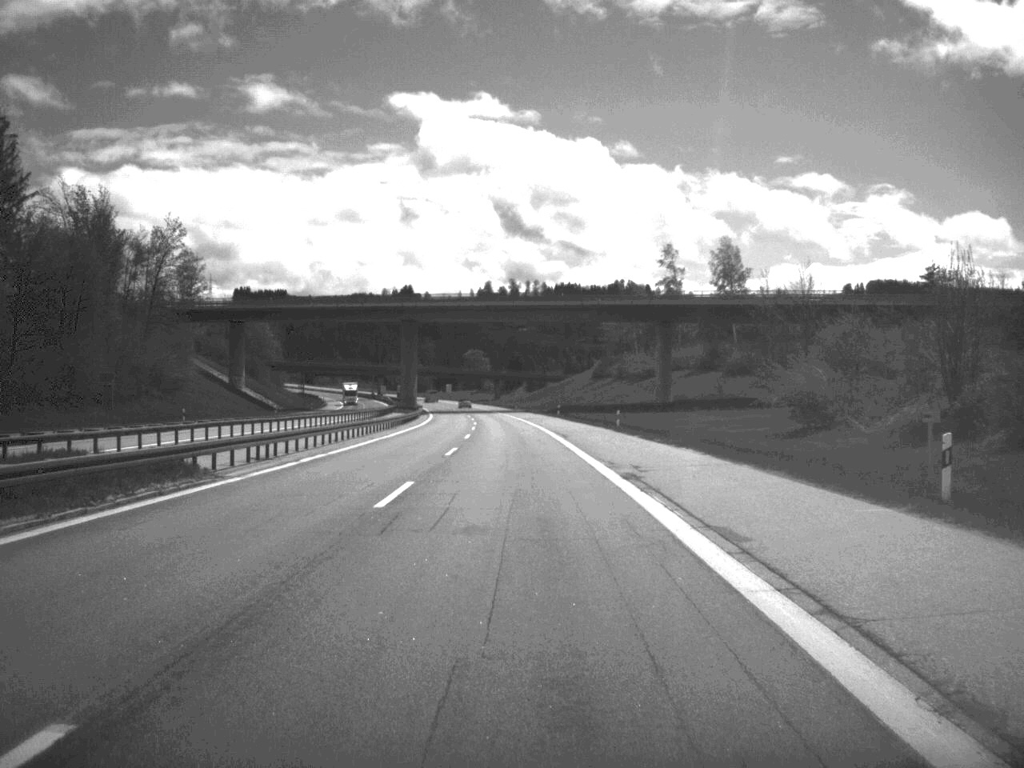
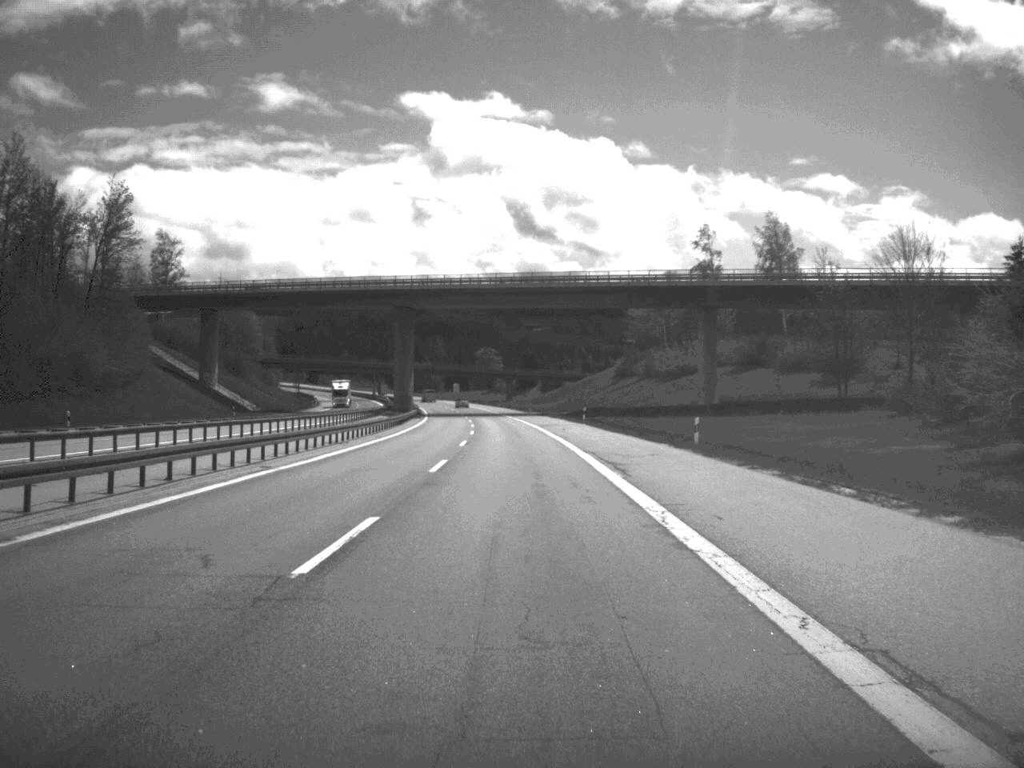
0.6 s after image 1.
(-0.2, +26.2) m; -1°
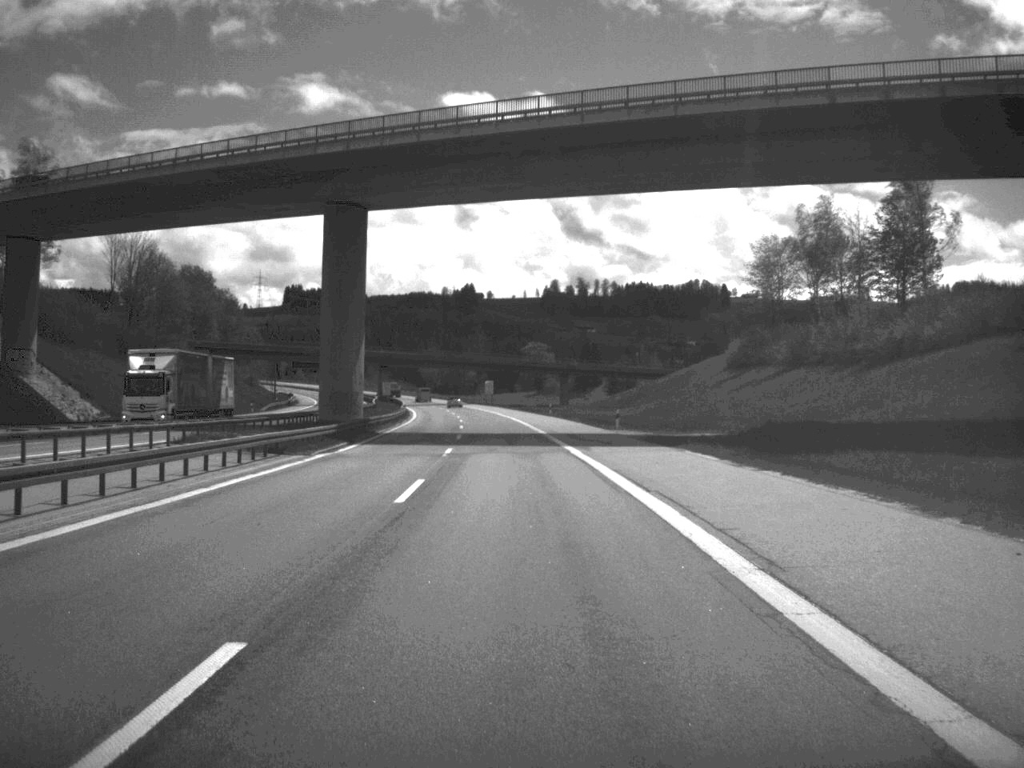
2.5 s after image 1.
(-1.6, +79.8) m; -2°
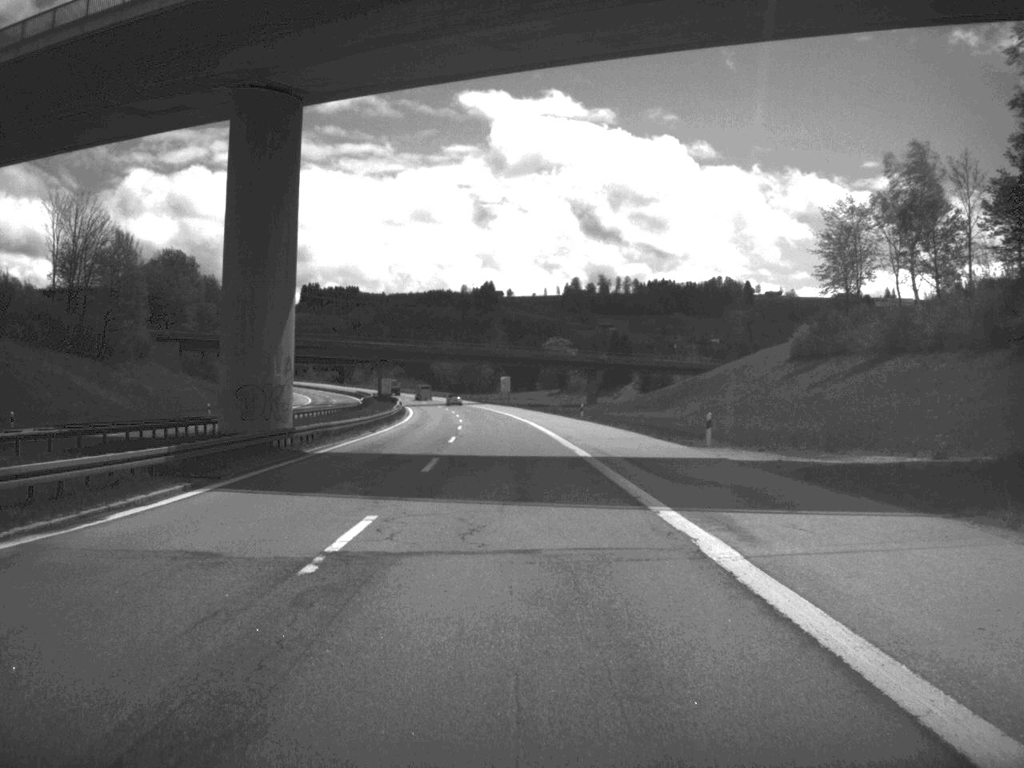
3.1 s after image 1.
(-0.2, +26.3) m; -1°
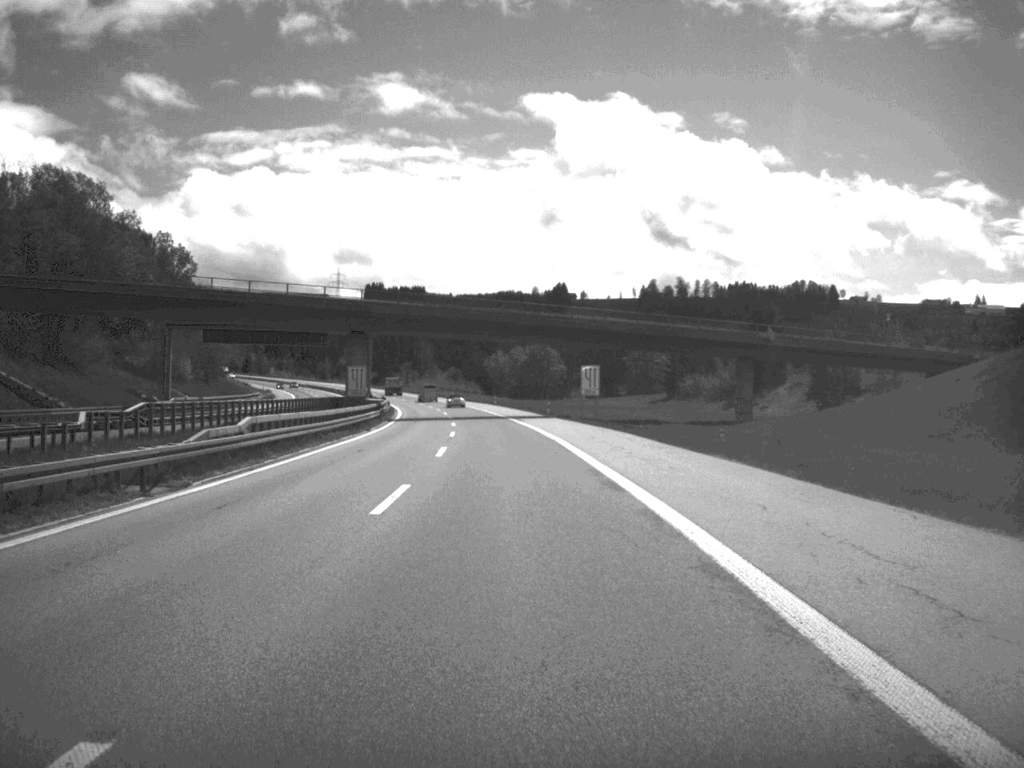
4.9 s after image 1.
(-2.3, +80.0) m; -3°
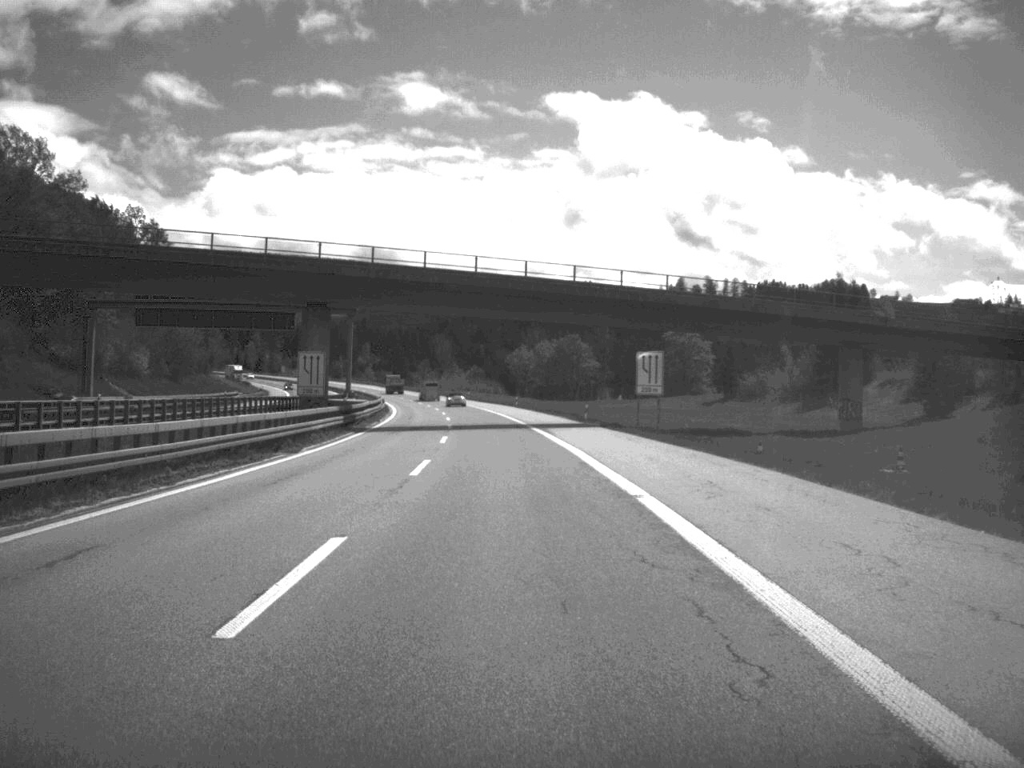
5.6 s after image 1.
(-0.3, +26.2) m; -1°
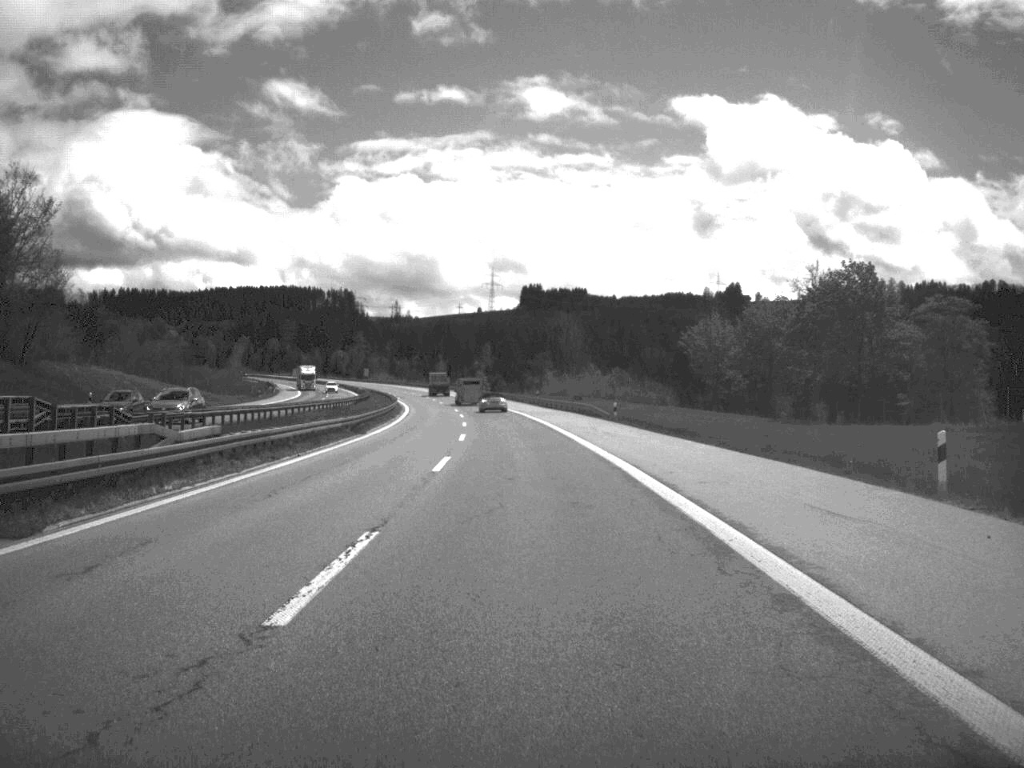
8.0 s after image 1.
(-5.3, +103.1) m; -6°
